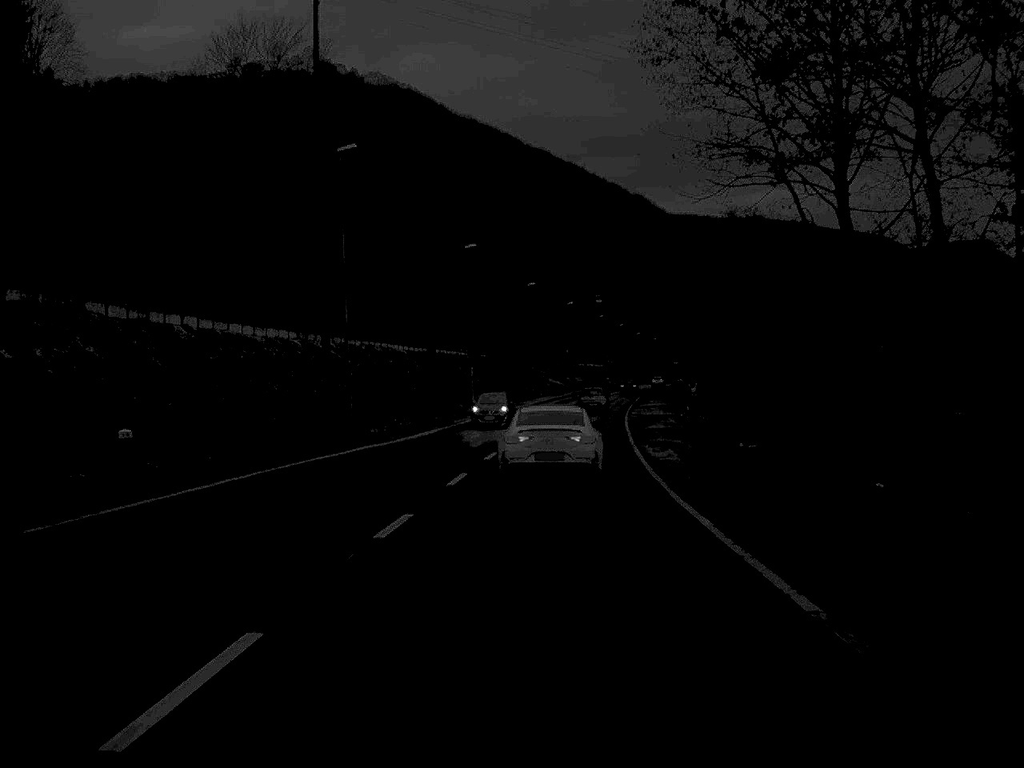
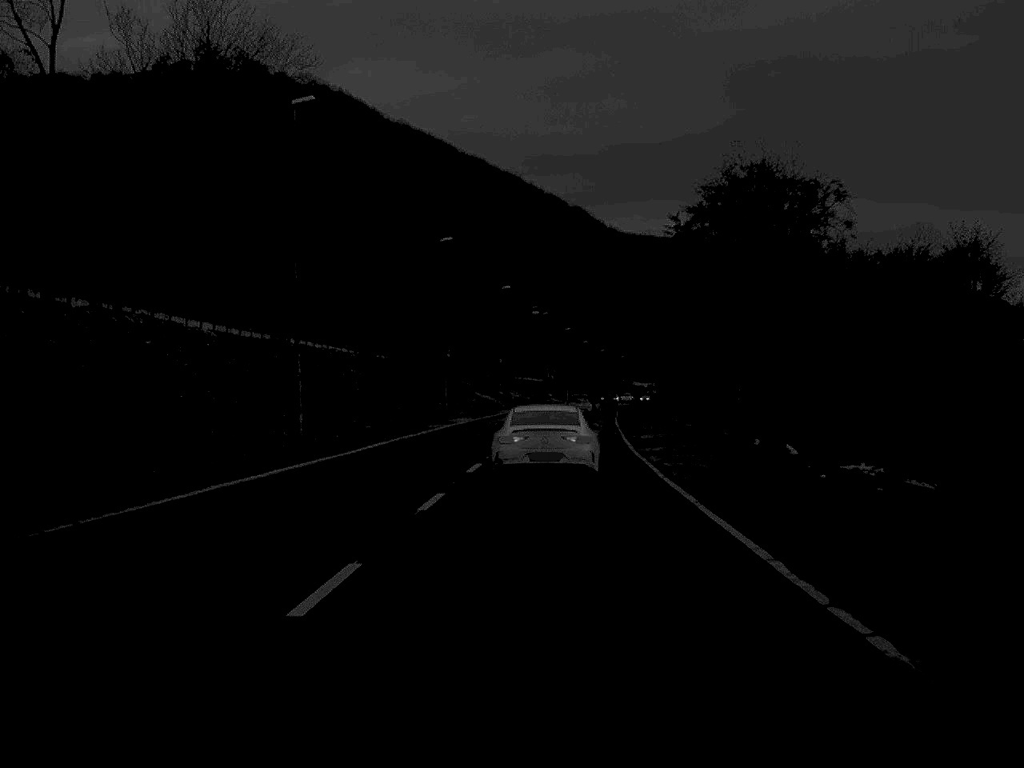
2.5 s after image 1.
(+1.2, +40.6) m; +3°
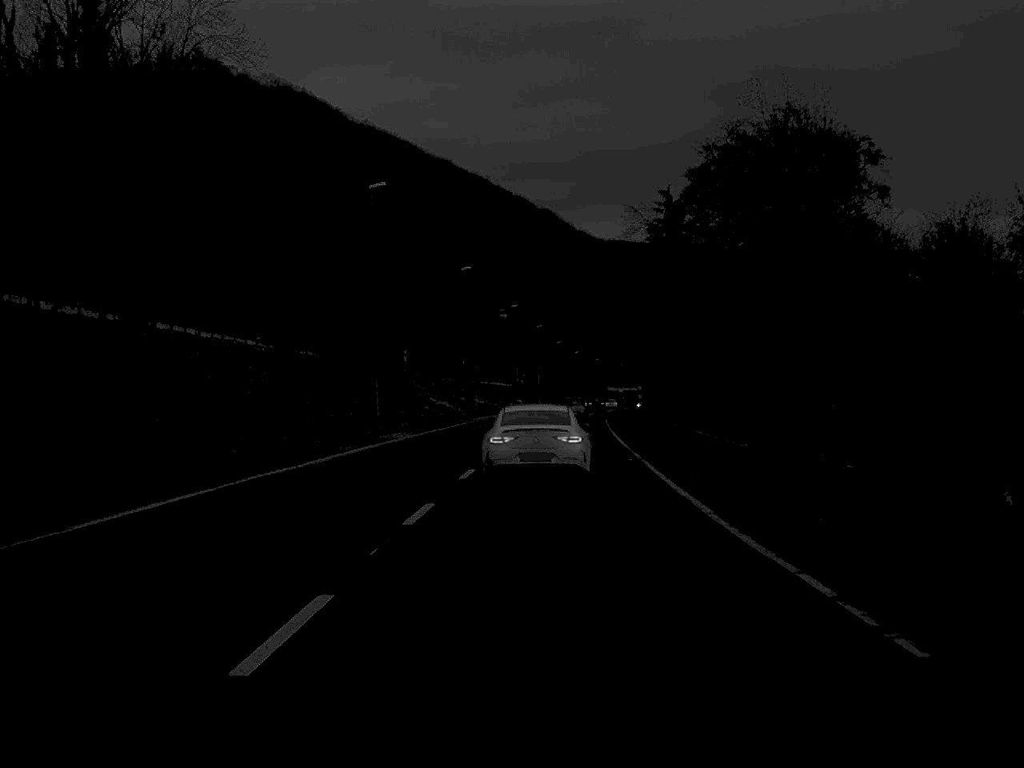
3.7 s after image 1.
(+0.2, +19.7) m; +1°
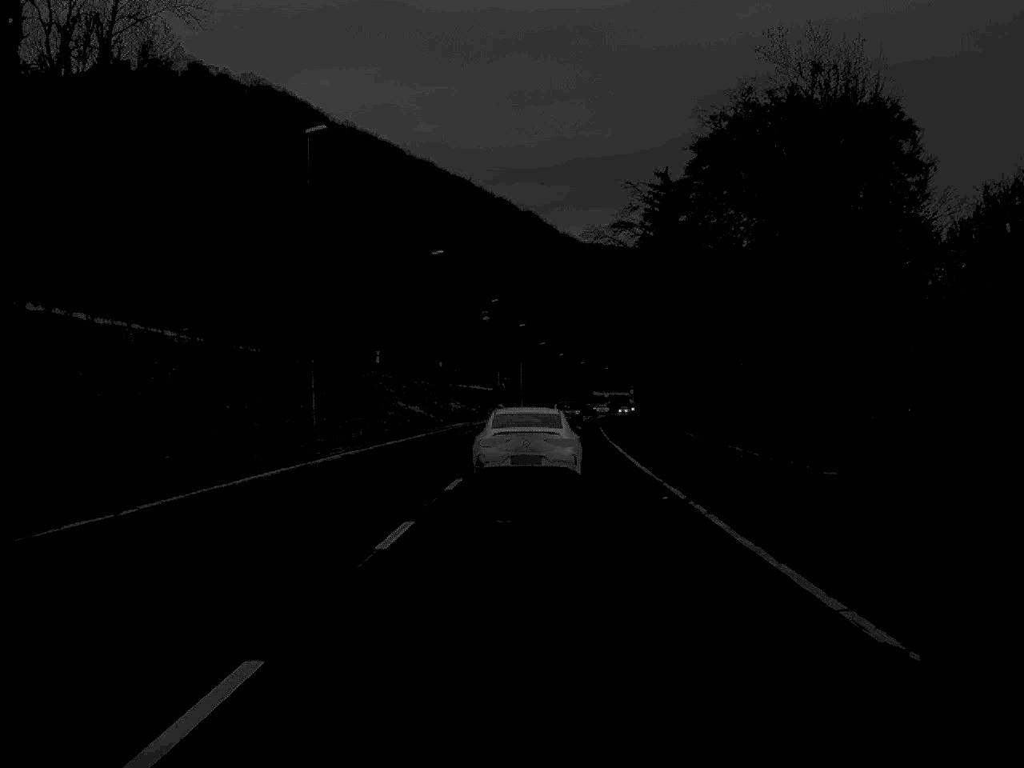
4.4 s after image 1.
(+0.1, +11.5) m; +1°
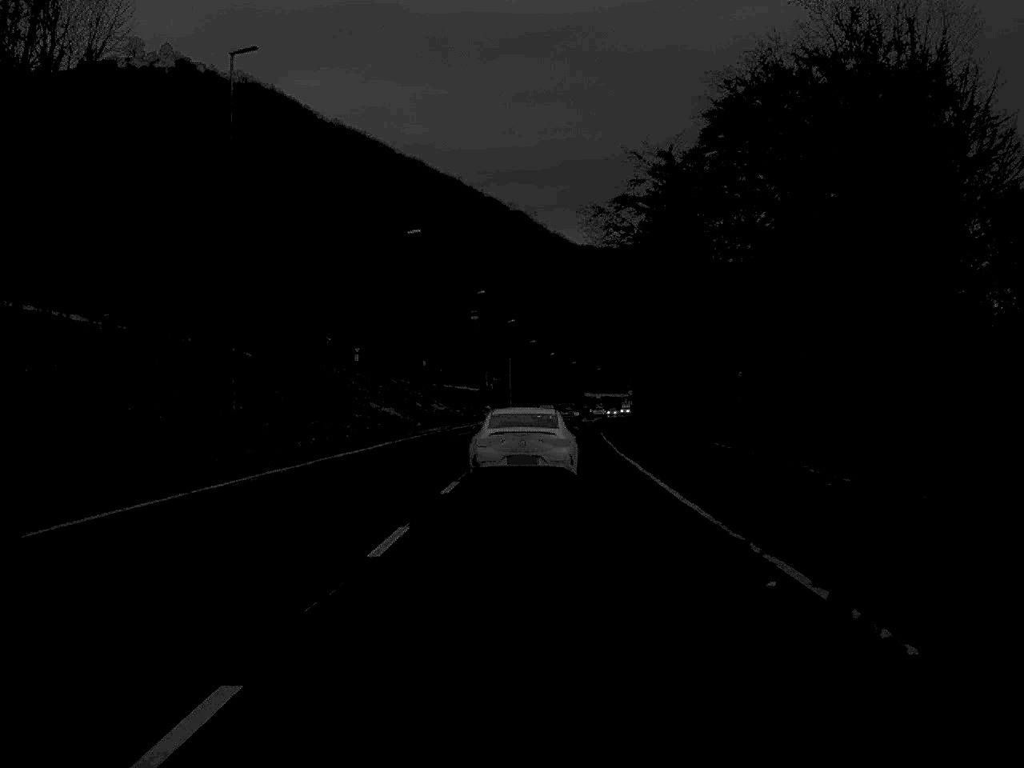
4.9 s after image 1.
(0.0, +9.6) m; 0°
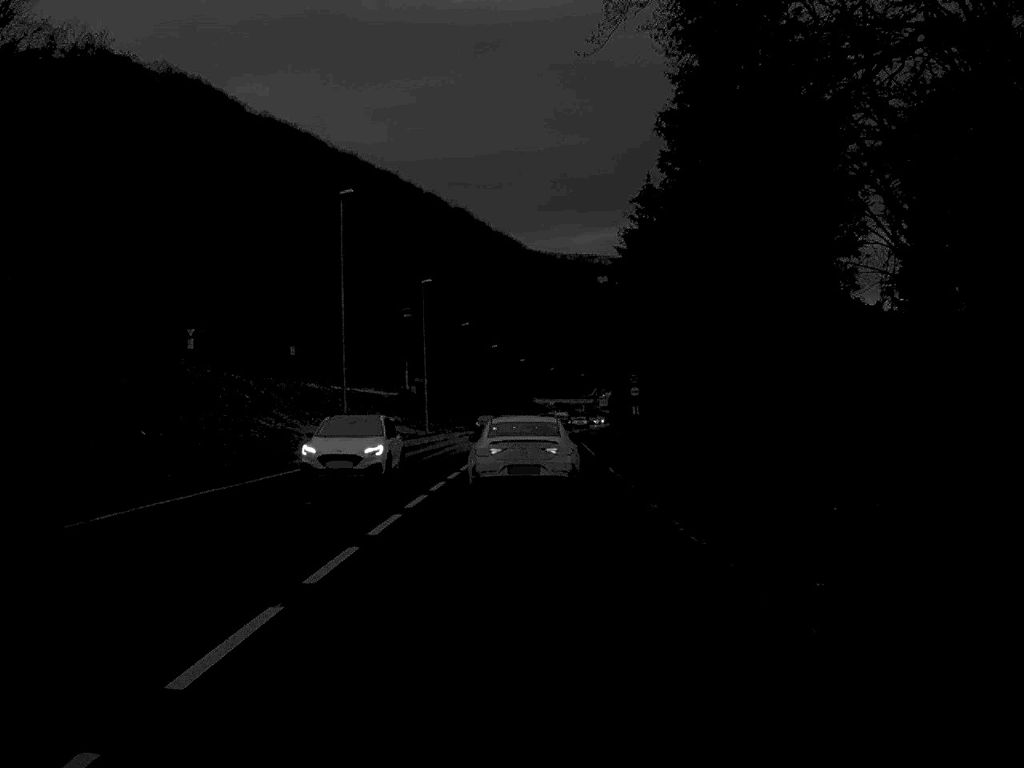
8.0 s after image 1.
(+1.2, +50.2) m; +2°
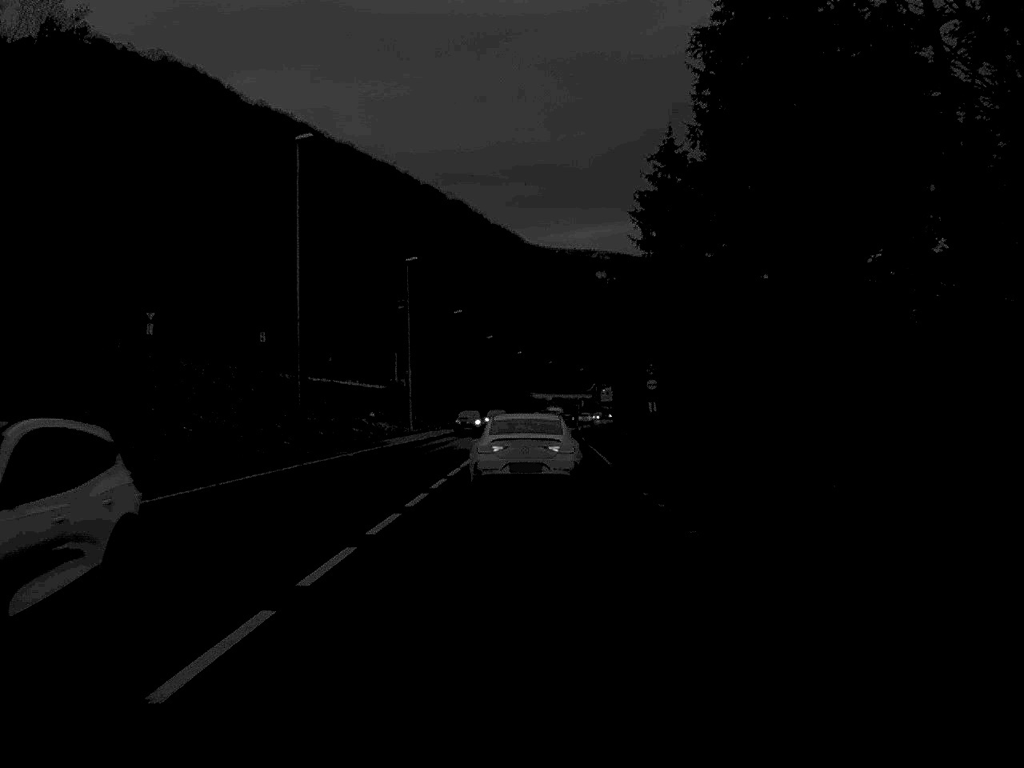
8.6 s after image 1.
(0.0, +9.4) m; 0°
